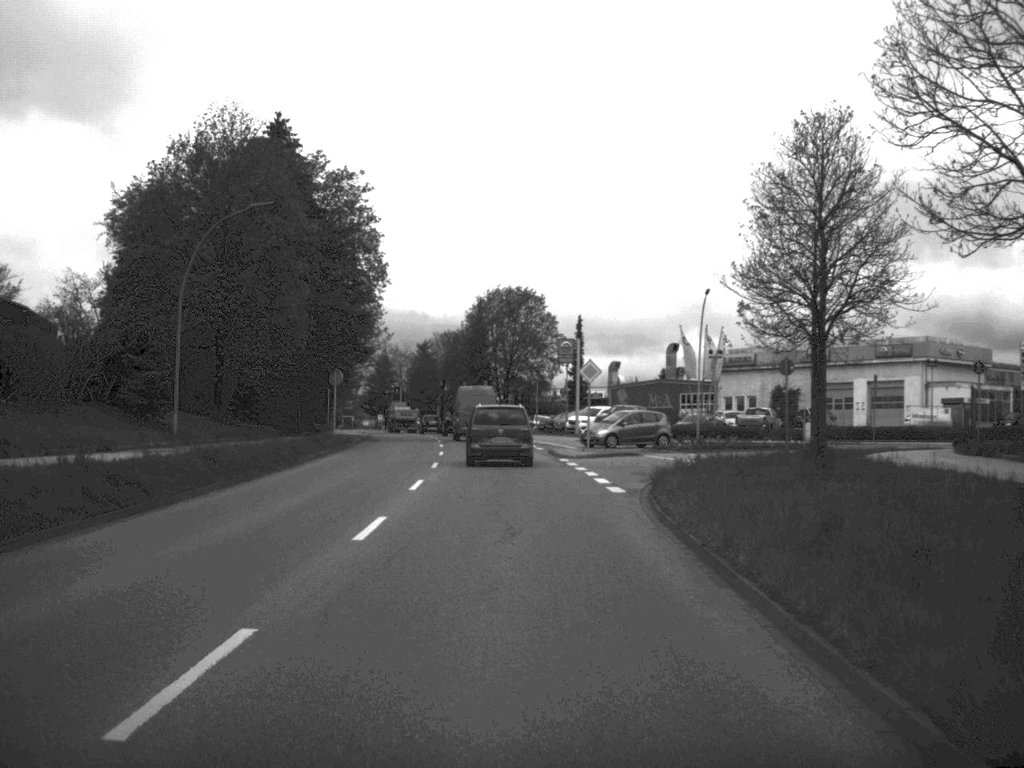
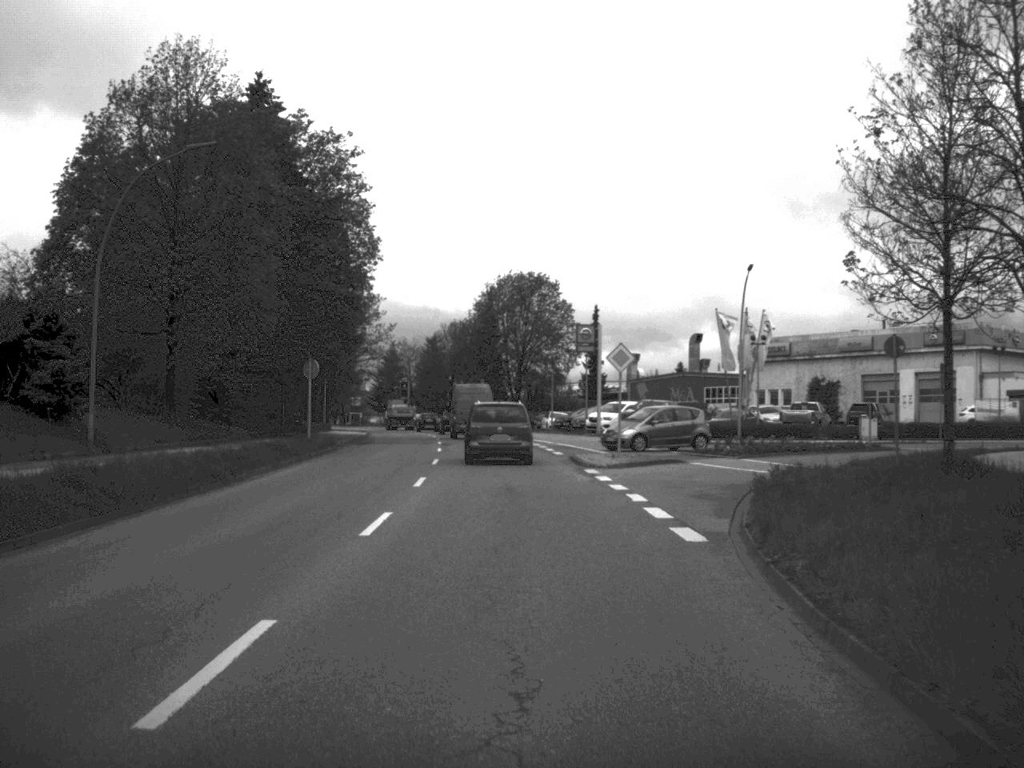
(0.0, +8.7) m; -1°
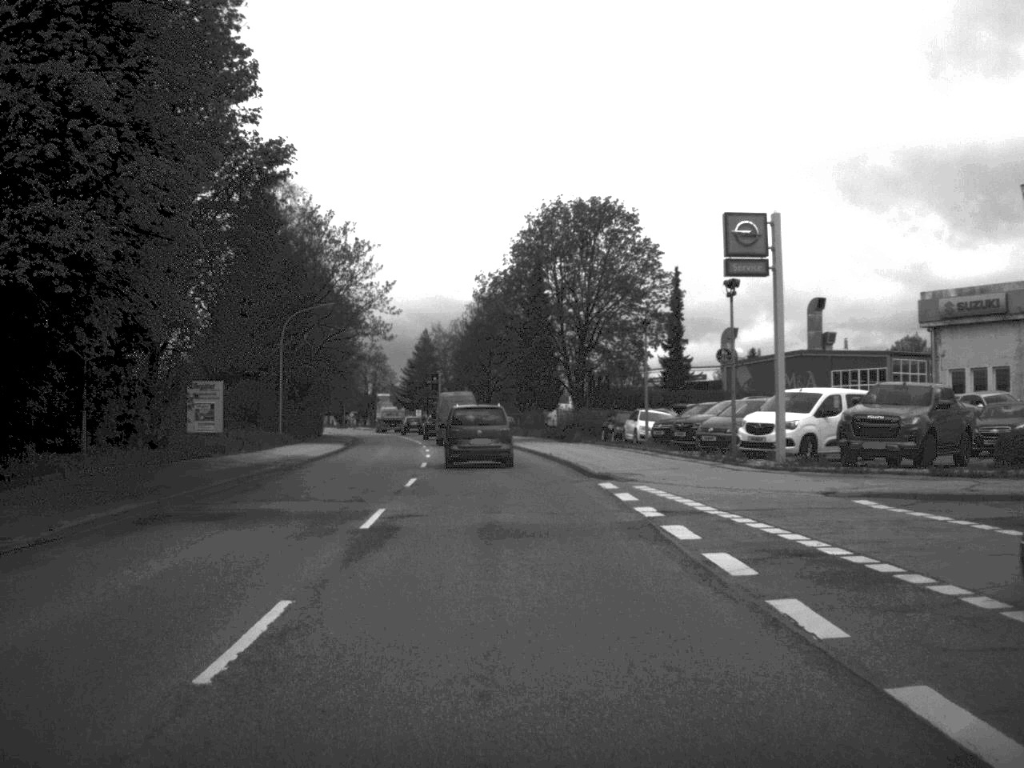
(-0.7, +34.6) m; -2°
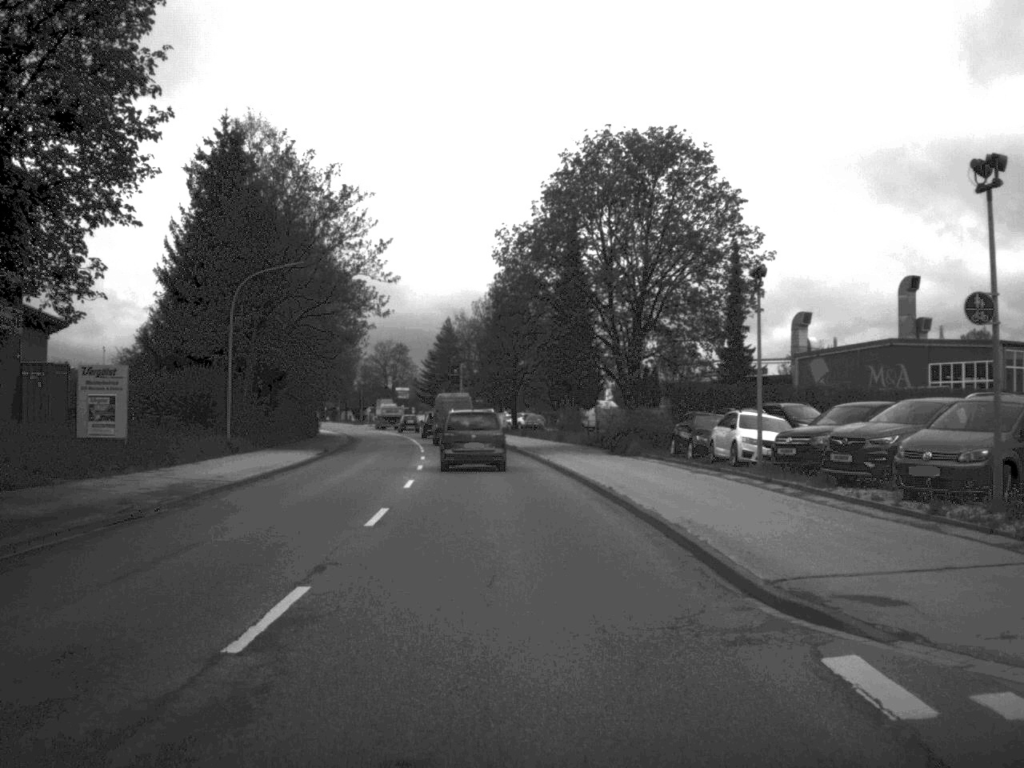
(-0.2, +16.6) m; -1°
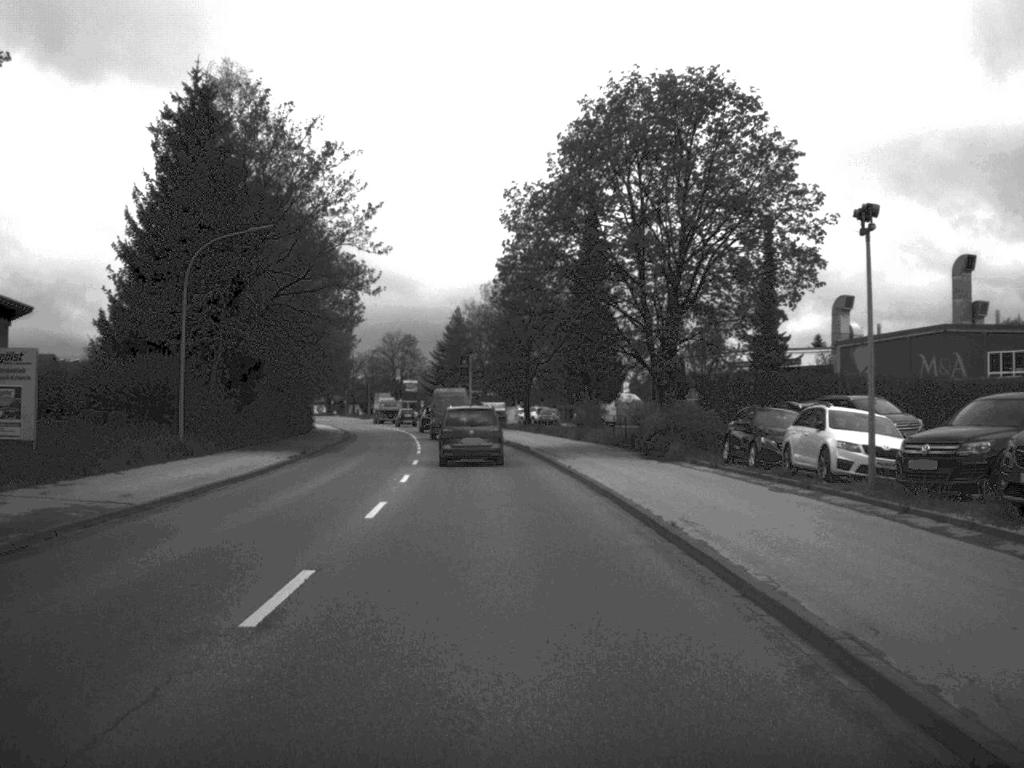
(0.0, +8.1) m; -1°
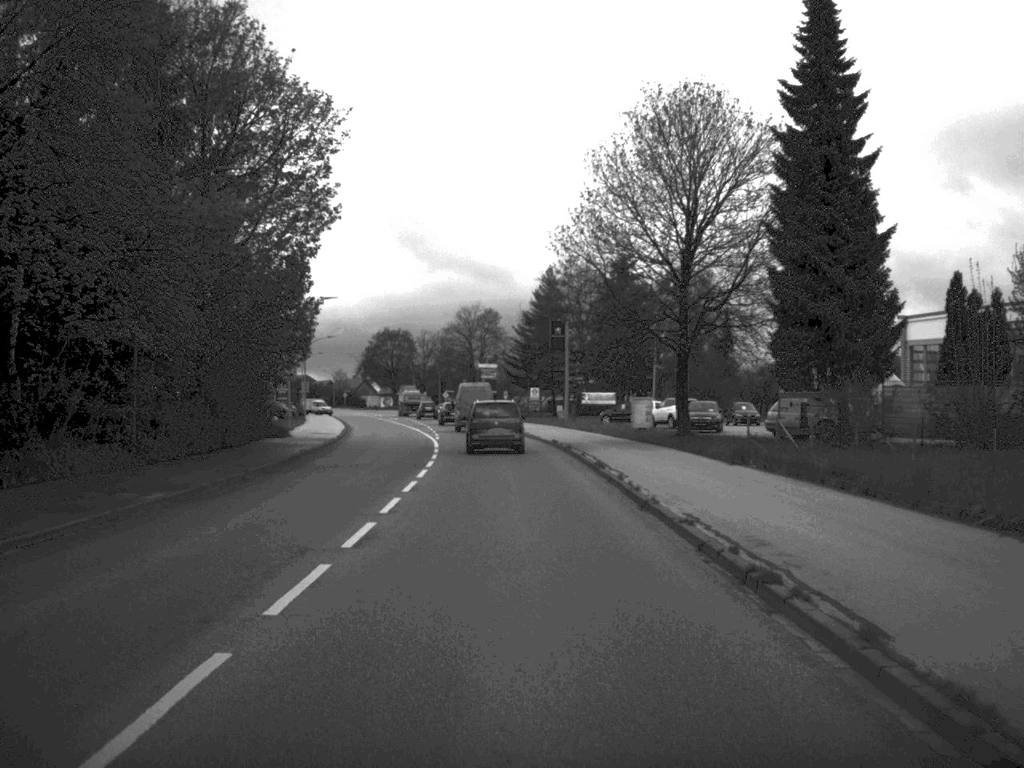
(-1.8, +44.0) m; -4°
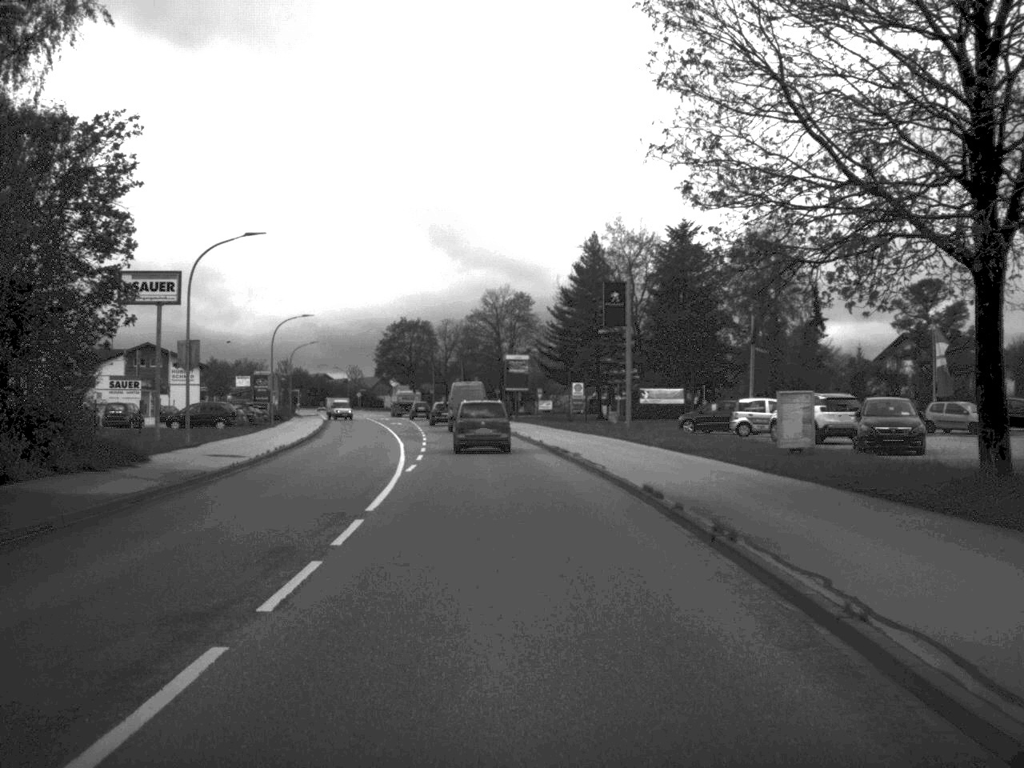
(-0.3, +26.3) m; -2°
